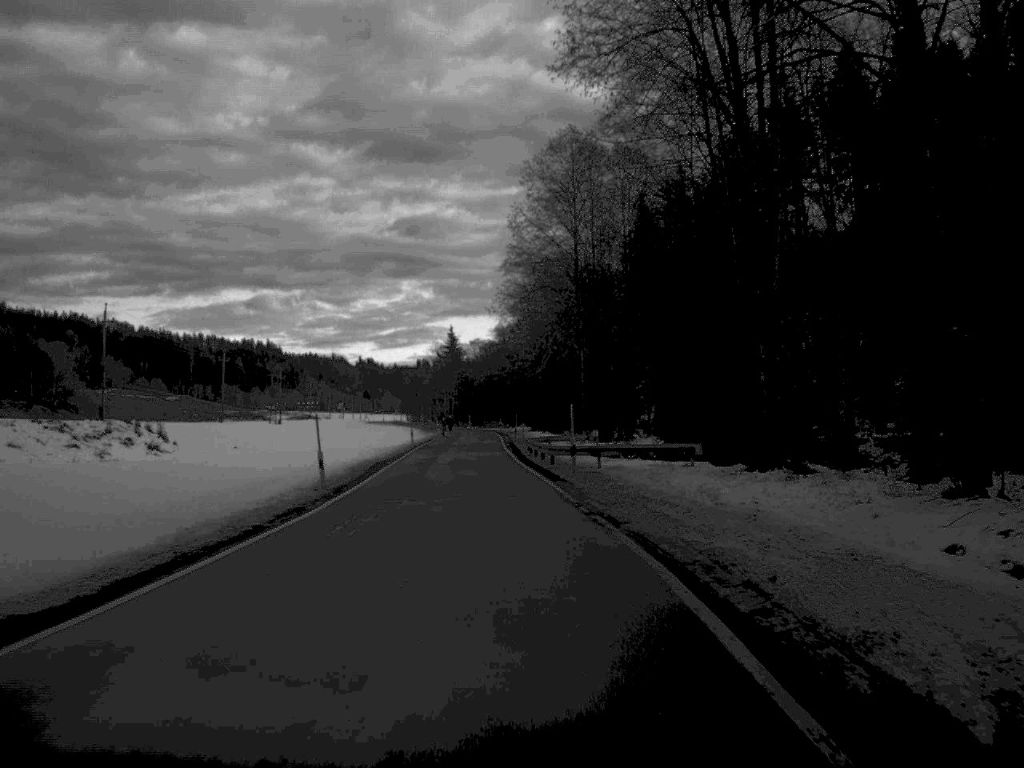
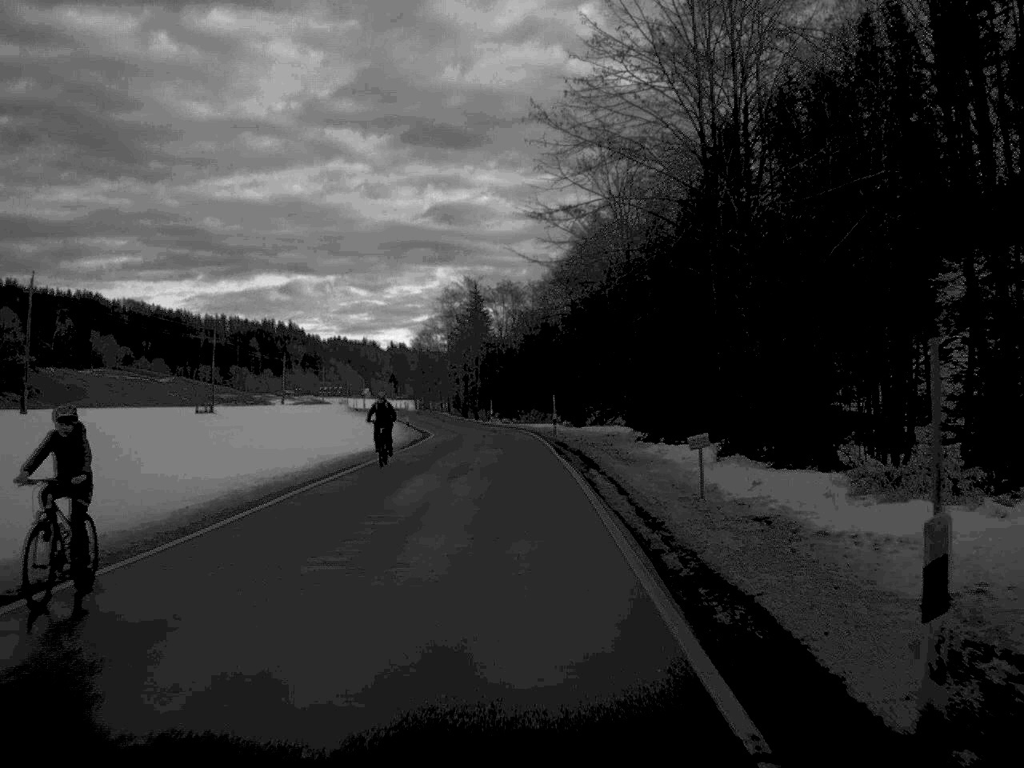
(-2.4, +75.5) m; -2°
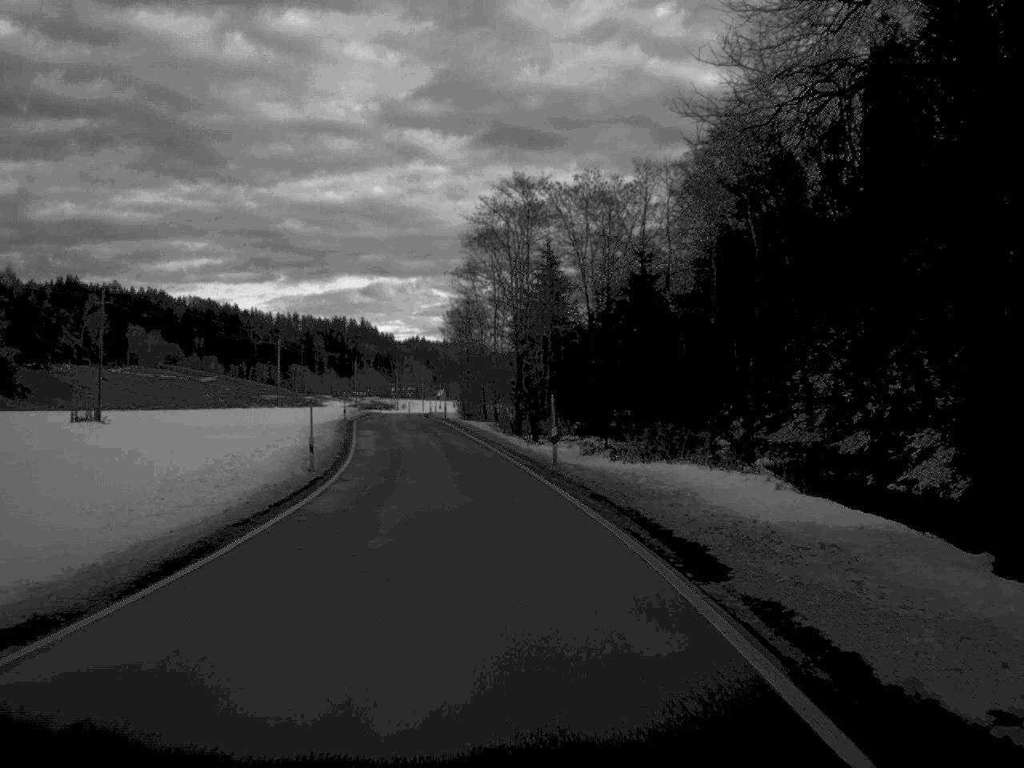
(-1.3, +62.3) m; -4°
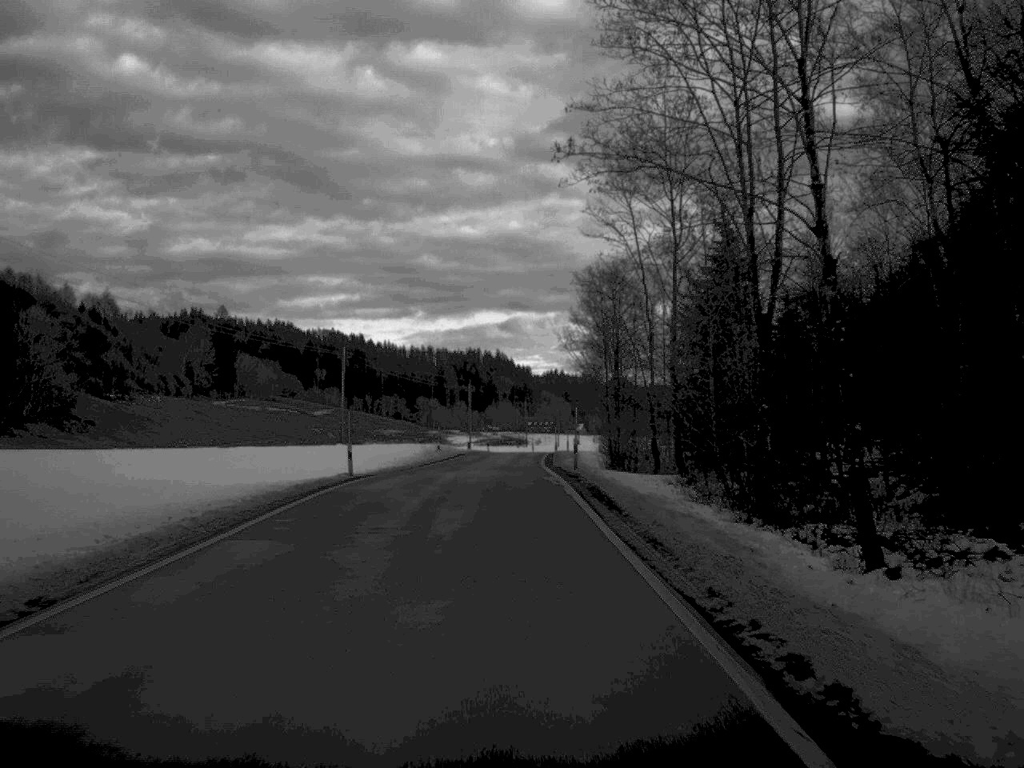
(-2.6, +46.3) m; -6°
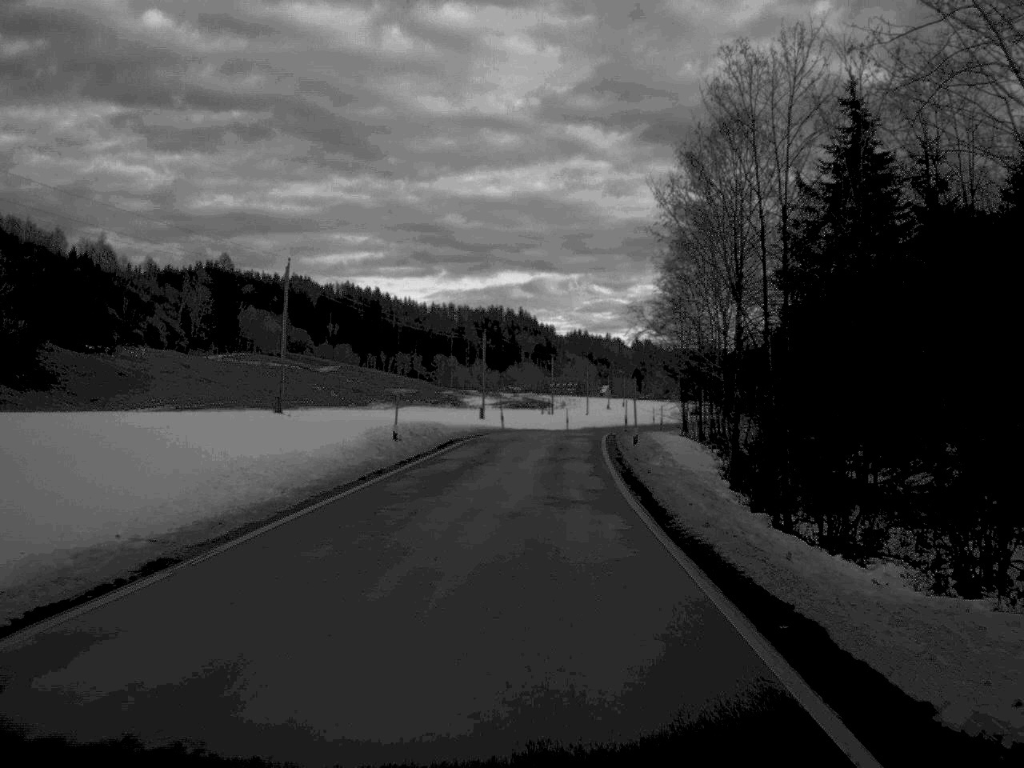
(-0.7, +37.0) m; -1°
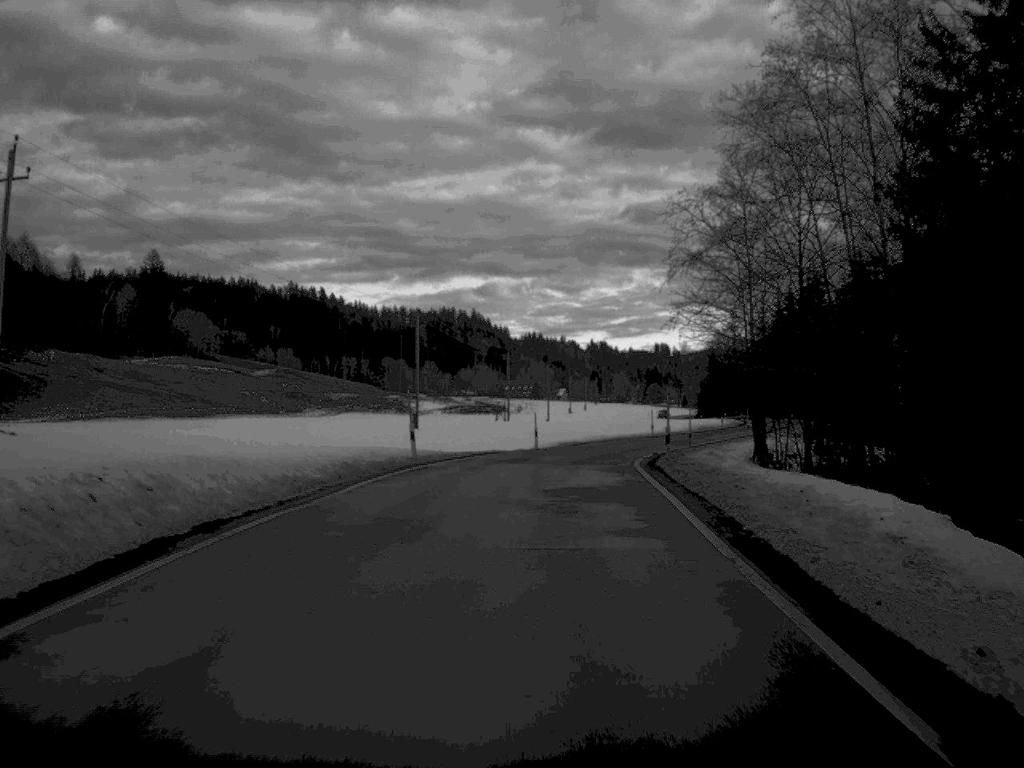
(+0.5, +34.6) m; +2°
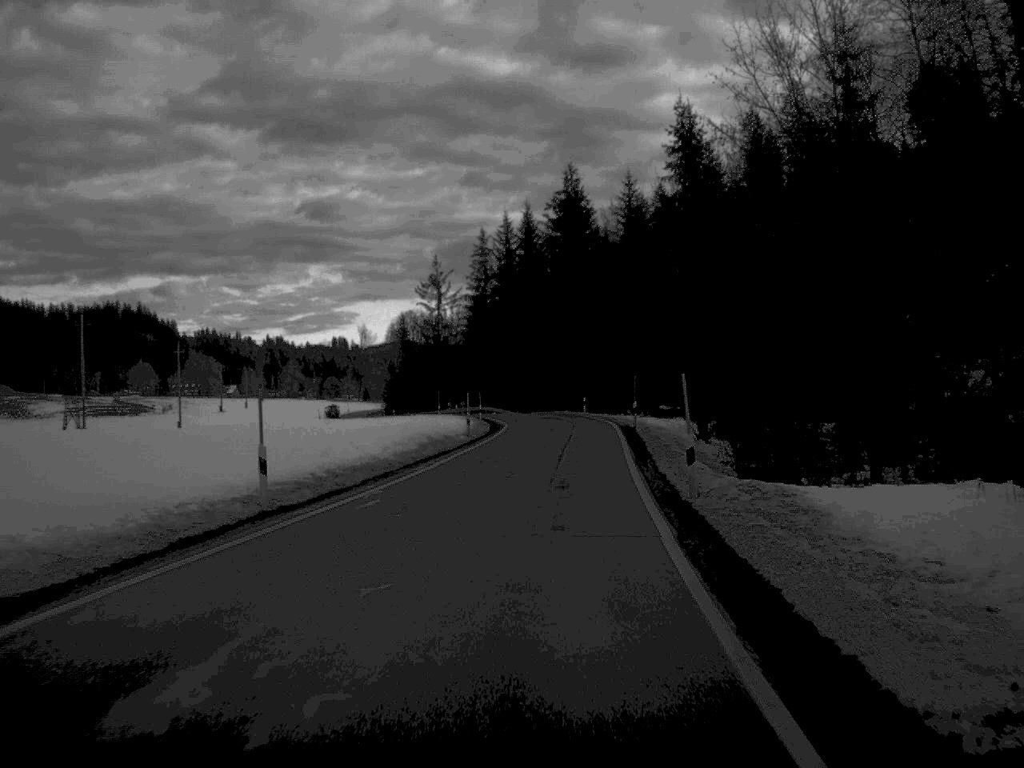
(+7.6, +65.7) m; +14°
